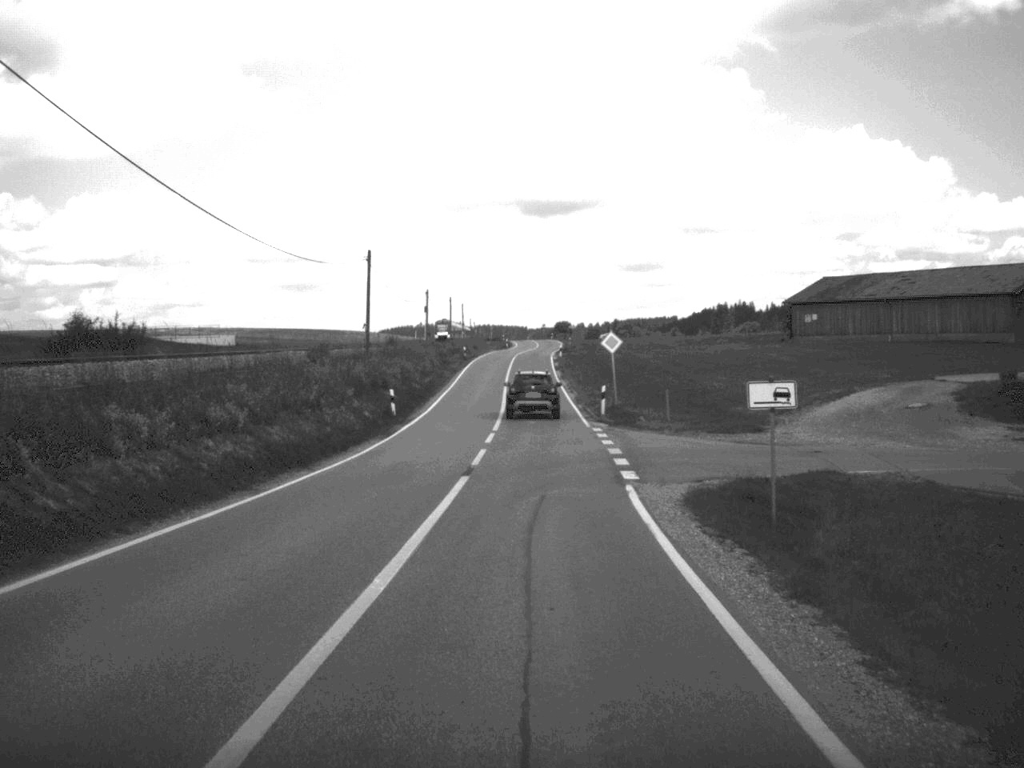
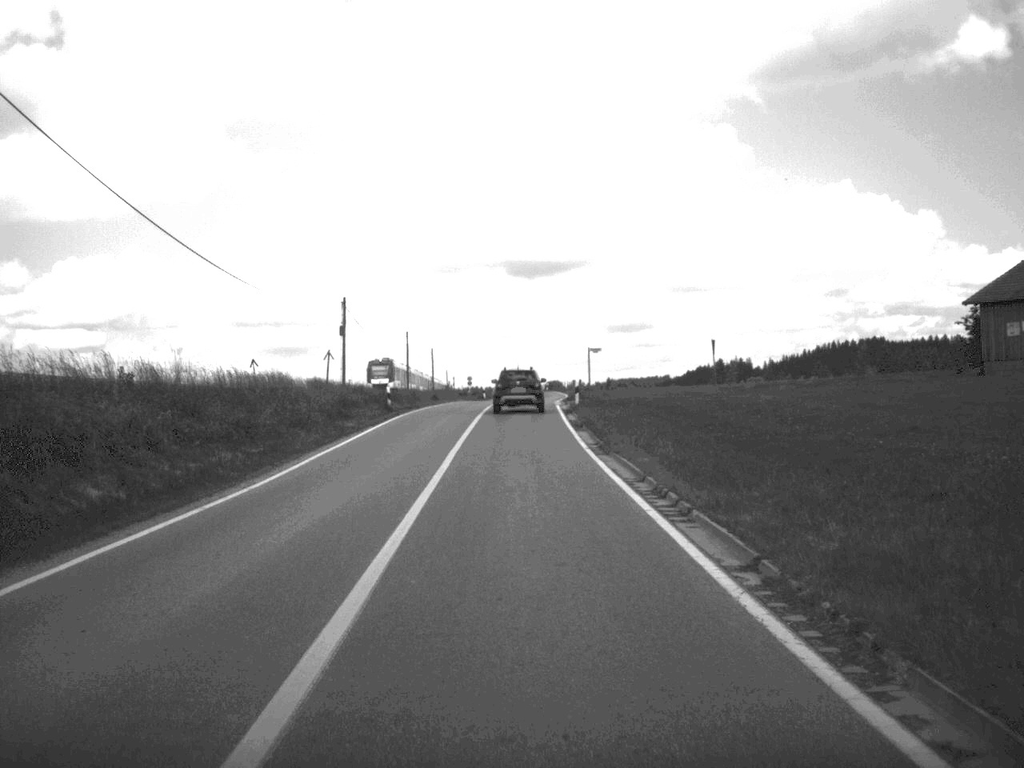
(+0.2, +45.6) m; 0°
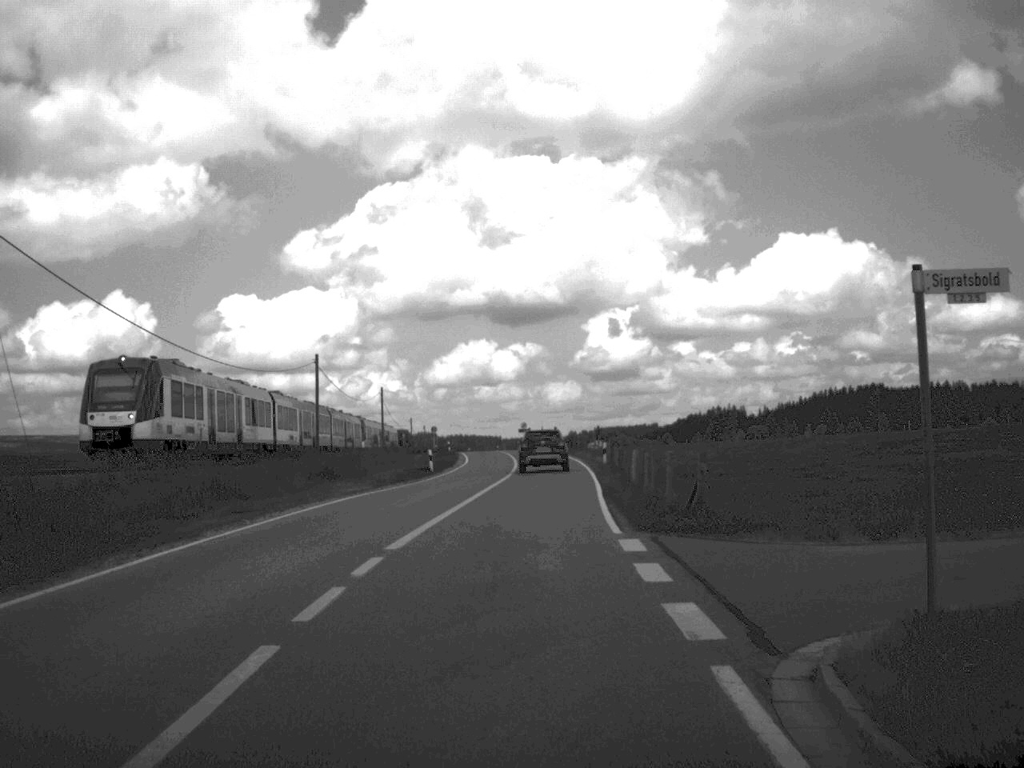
(0.0, +45.2) m; 0°
